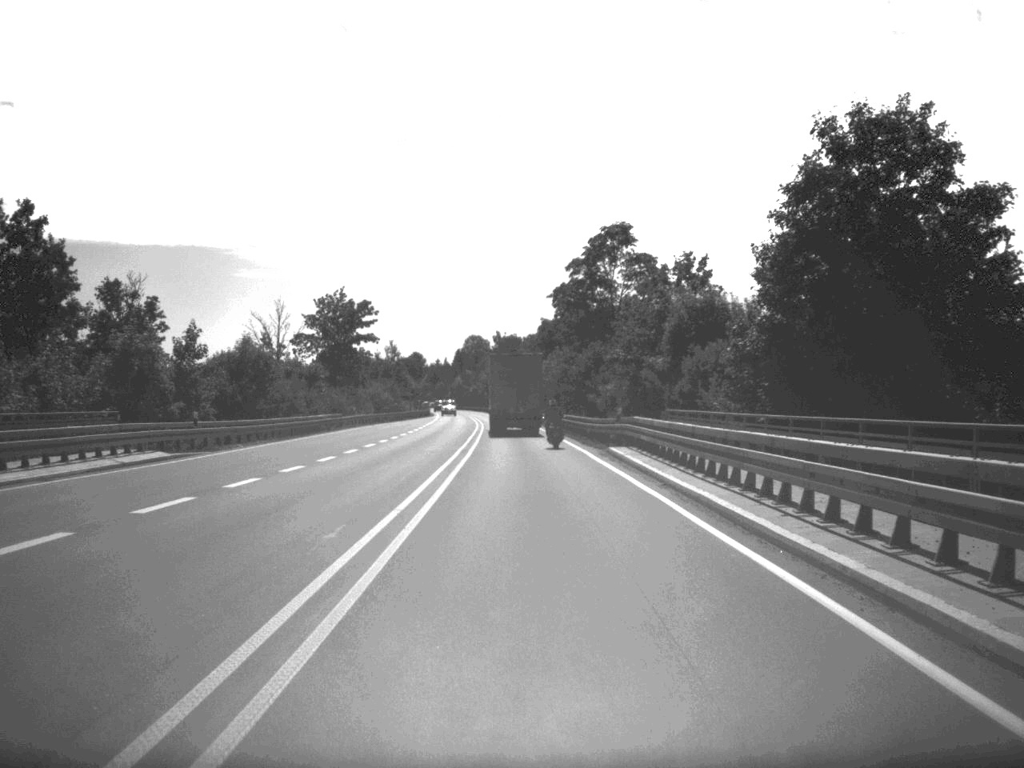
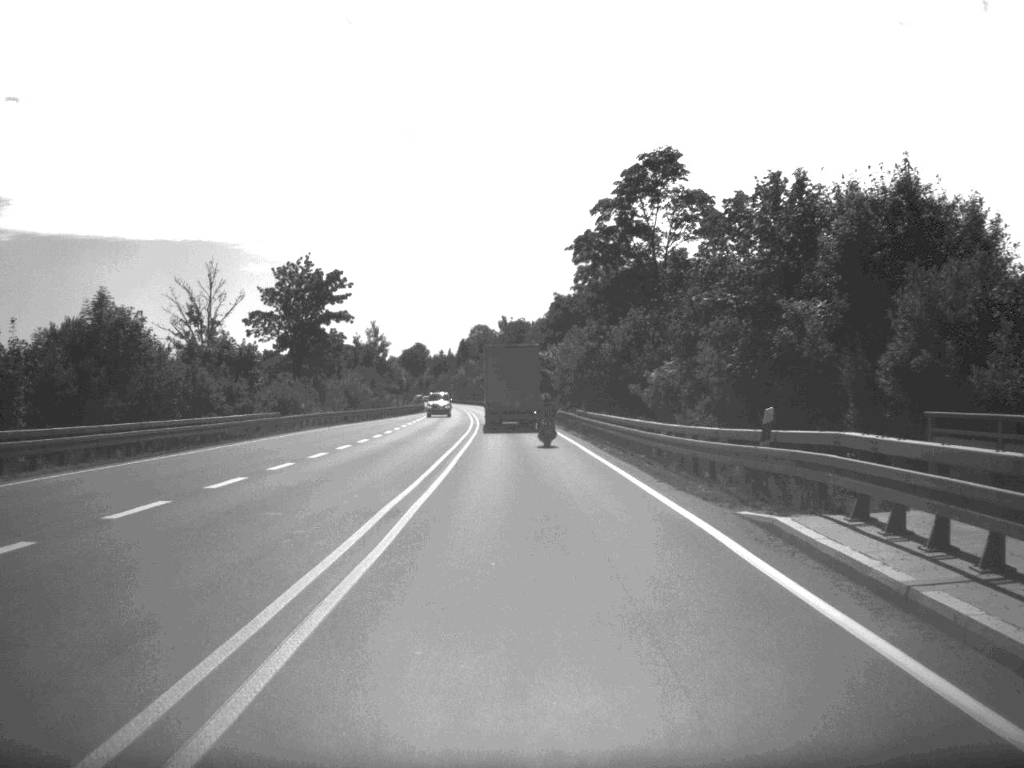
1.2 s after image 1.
(-0.1, +24.7) m; -1°
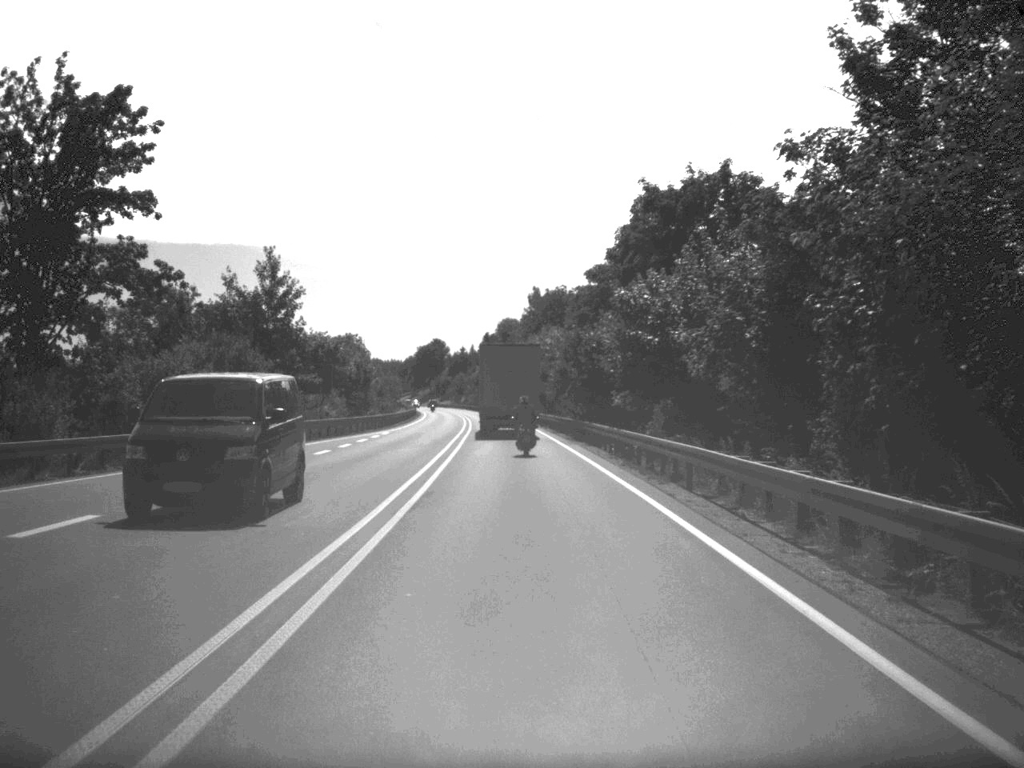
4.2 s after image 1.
(-0.9, +62.1) m; -2°
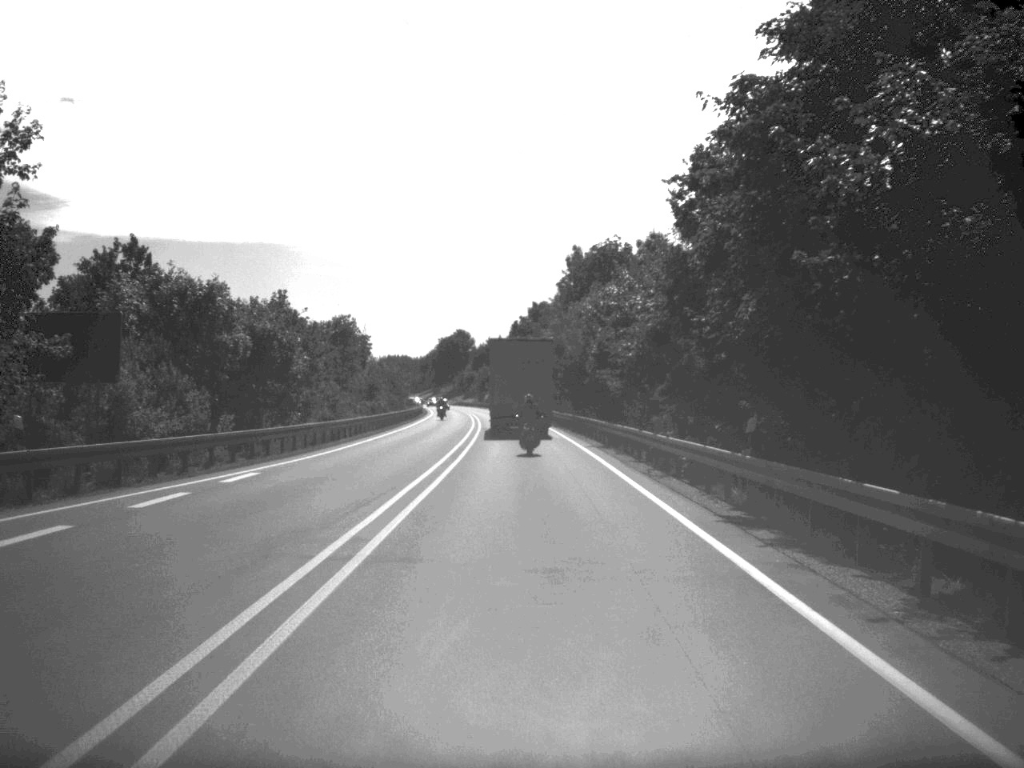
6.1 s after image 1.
(-0.5, +37.3) m; -2°
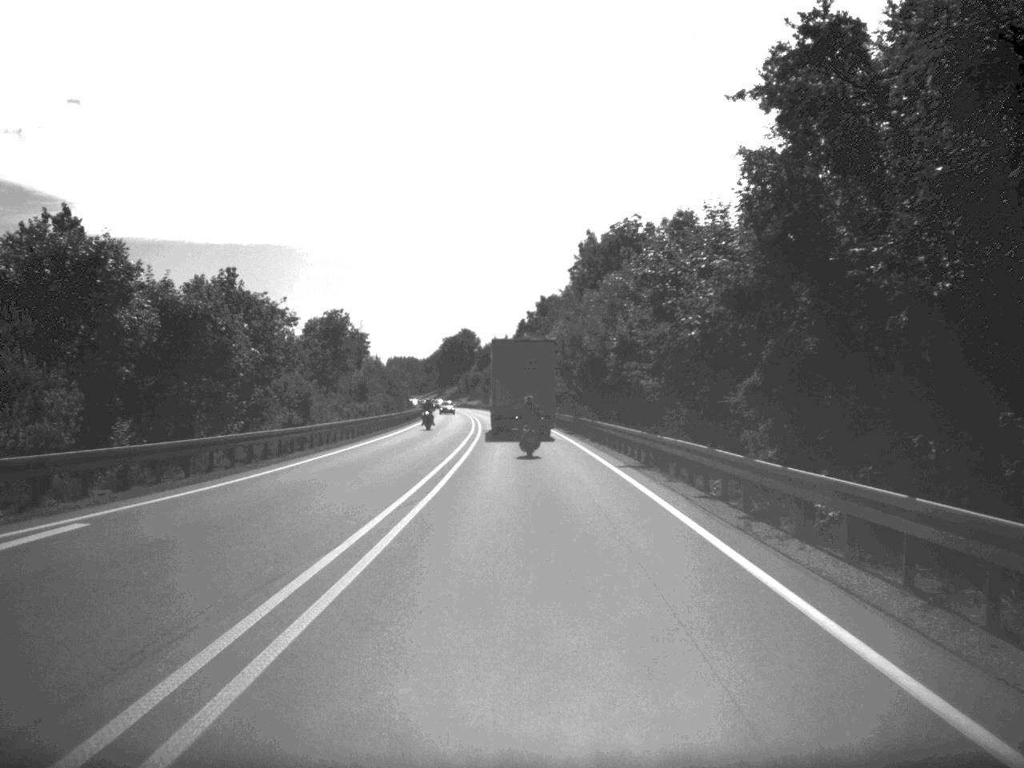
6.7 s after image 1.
(0.0, +11.3) m; 0°
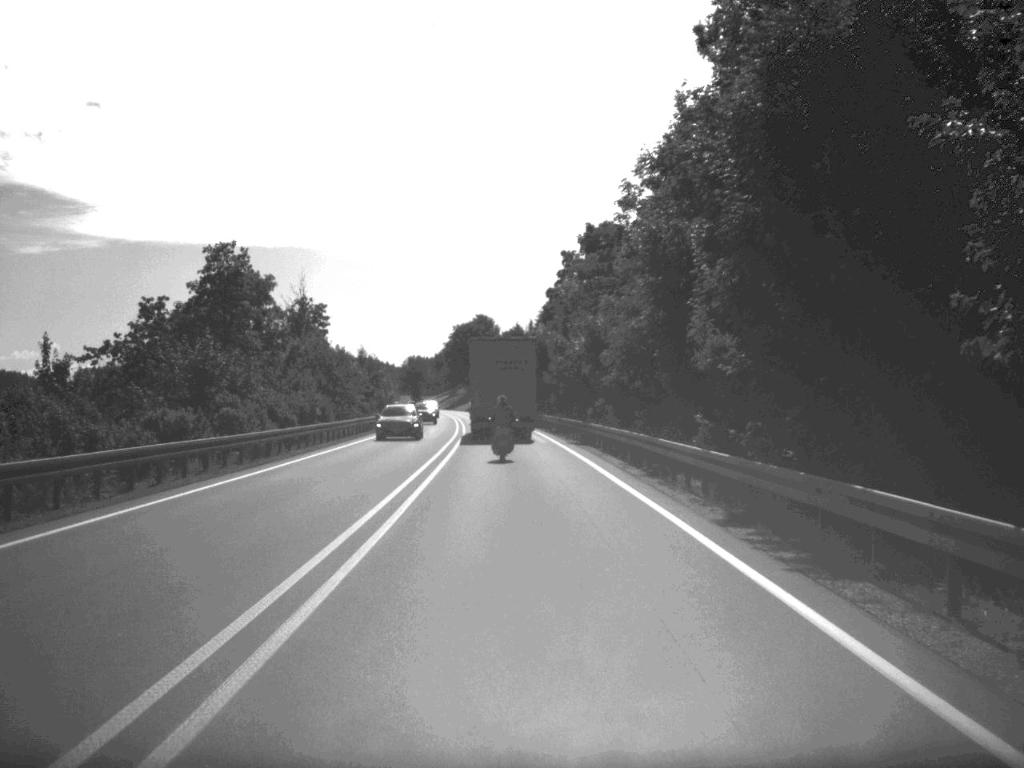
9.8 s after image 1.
(-0.7, +58.8) m; -1°
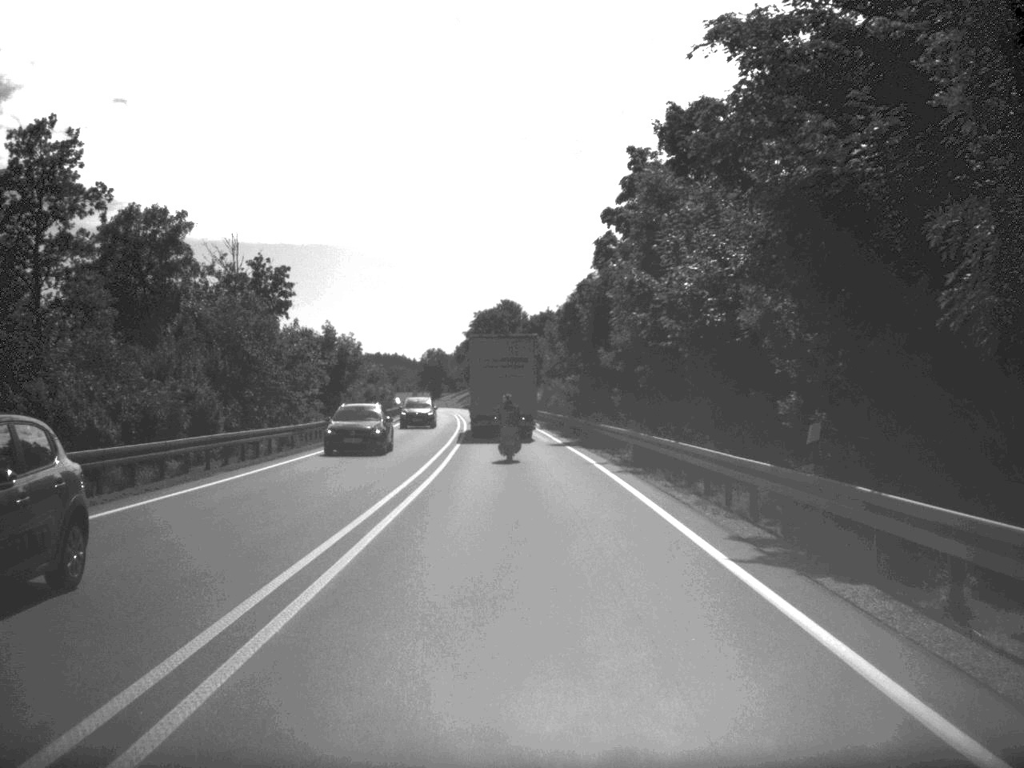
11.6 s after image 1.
(-0.4, +33.6) m; -1°
